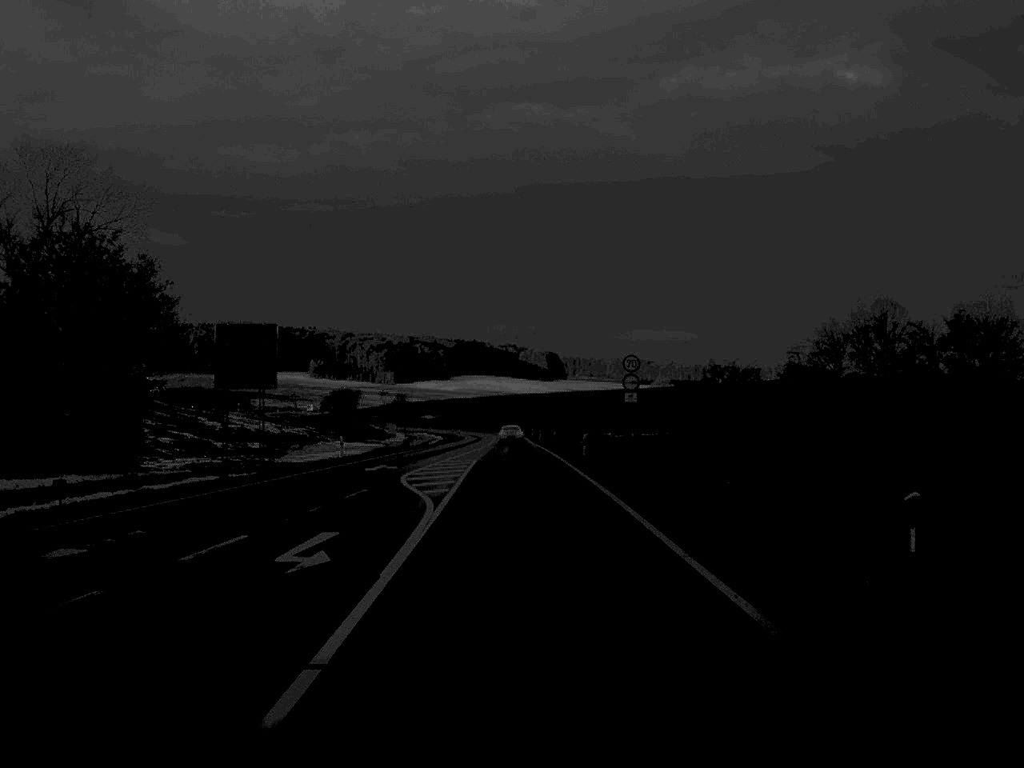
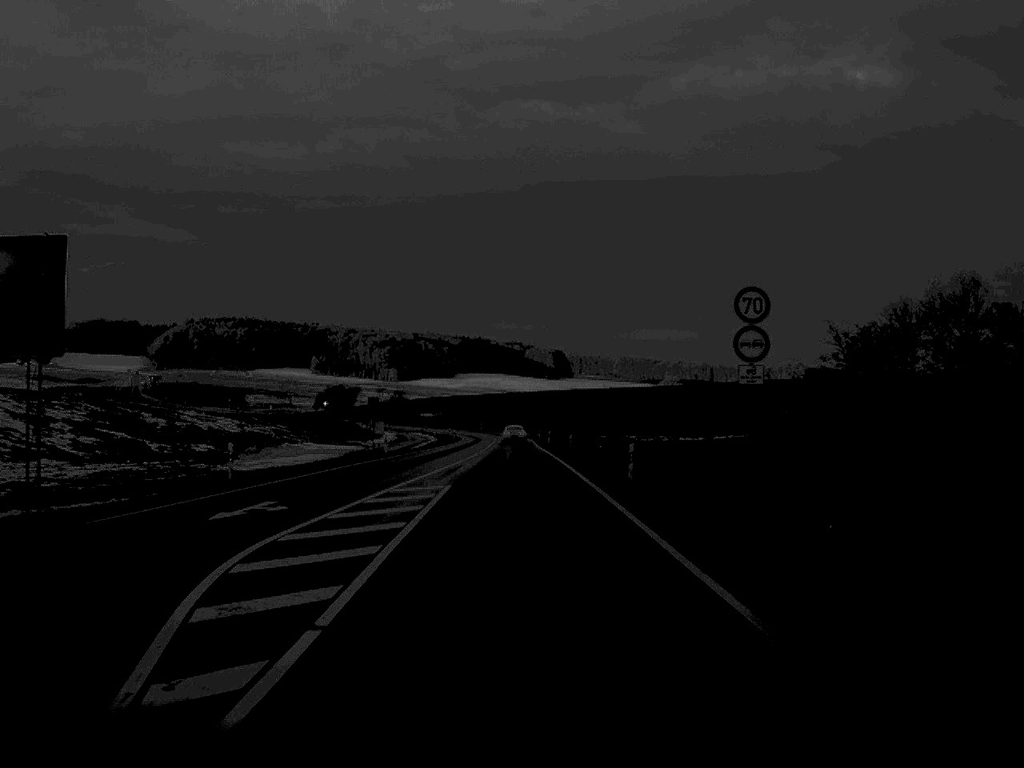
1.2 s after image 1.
(0.0, +21.1) m; 0°
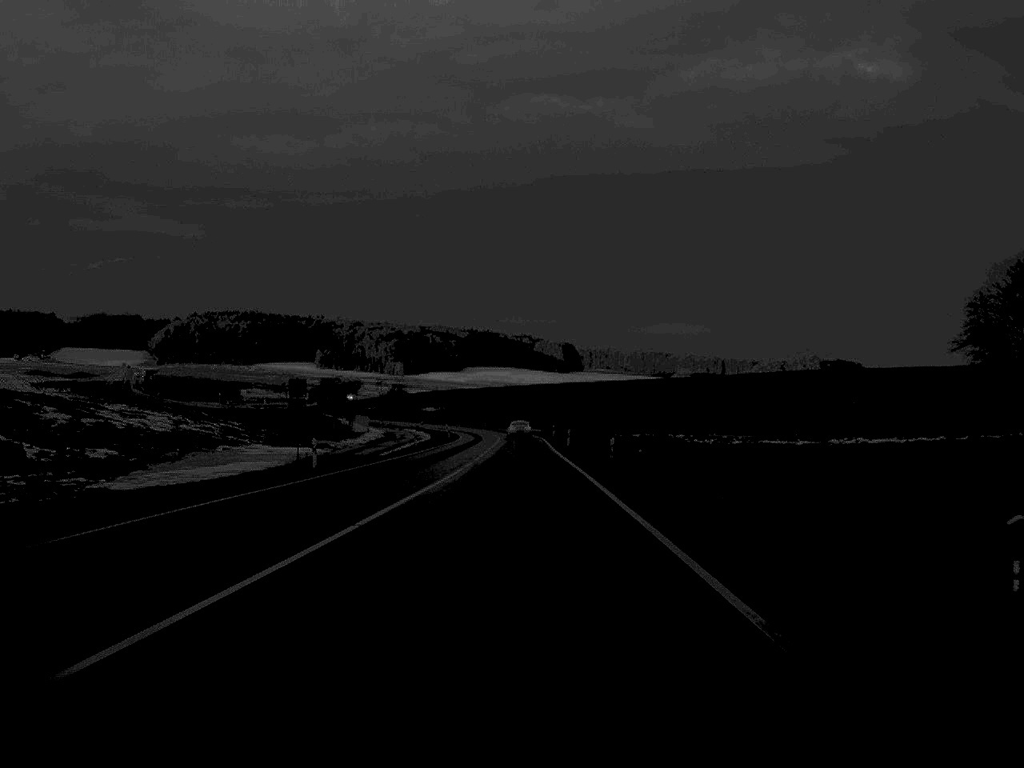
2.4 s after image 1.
(-0.1, +24.7) m; 0°
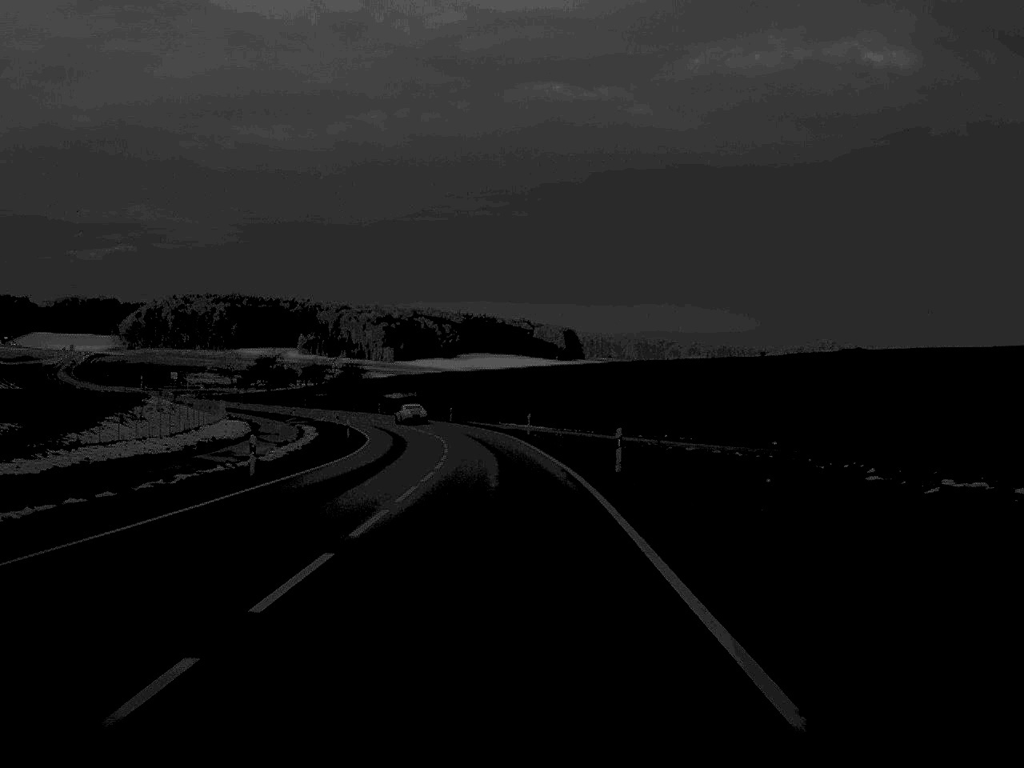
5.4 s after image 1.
(+0.1, +76.0) m; 0°
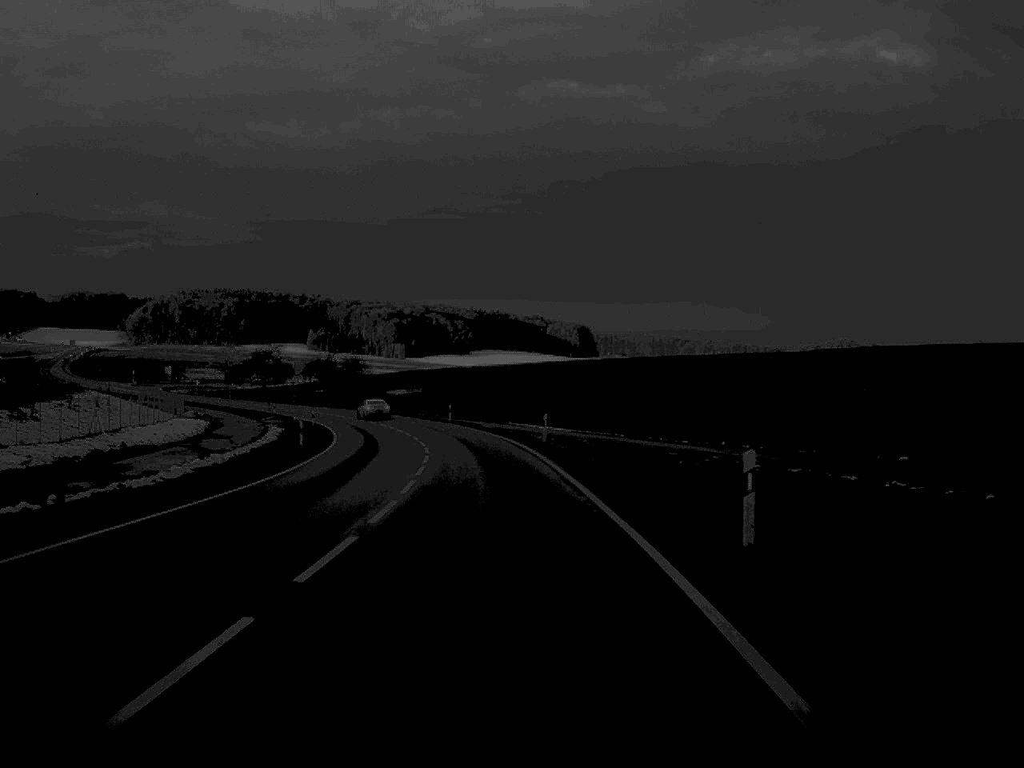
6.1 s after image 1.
(-0.1, +16.4) m; -1°
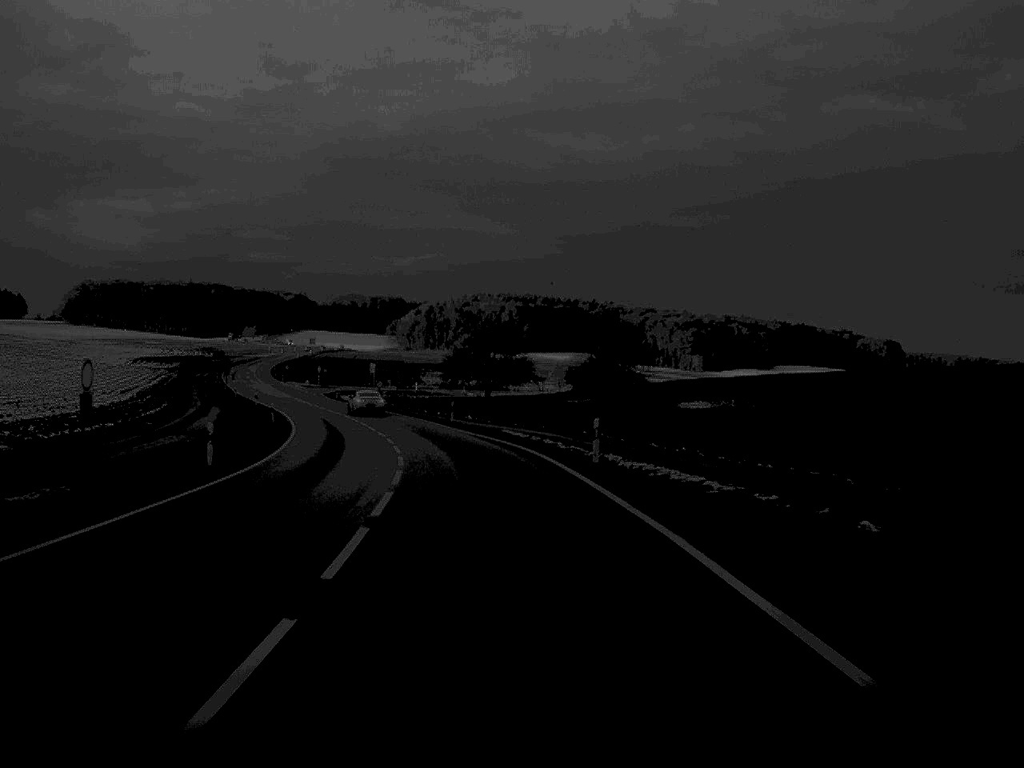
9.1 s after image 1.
(-8.5, +83.9) m; -13°
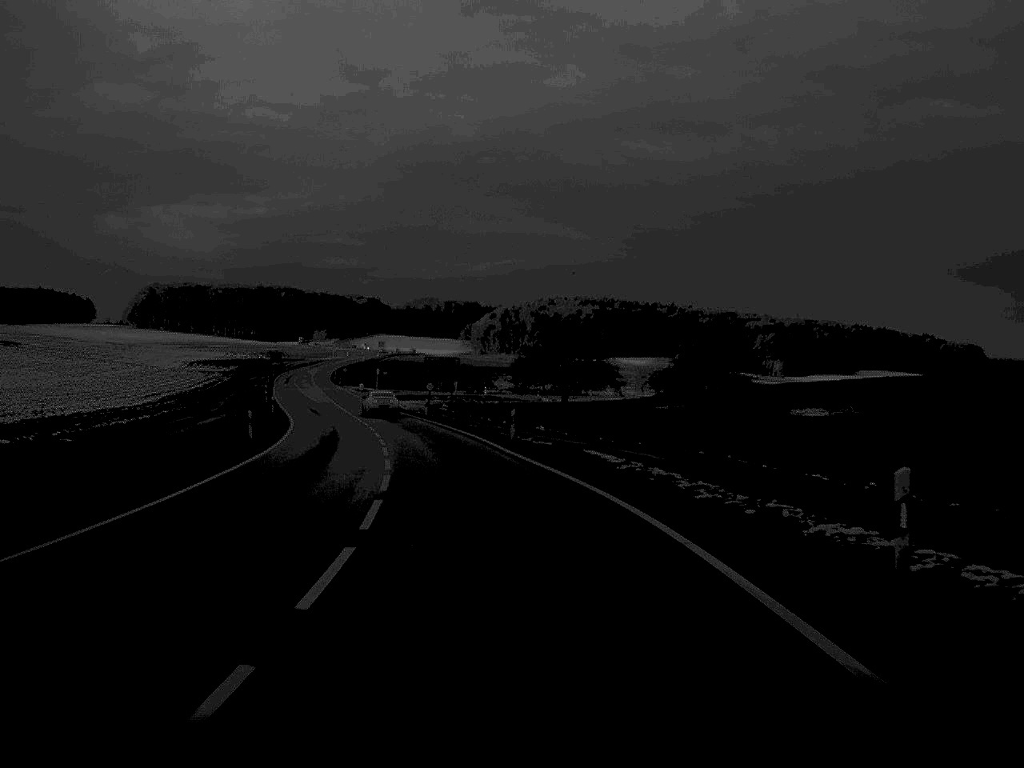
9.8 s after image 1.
(-0.6, +19.6) m; -3°
